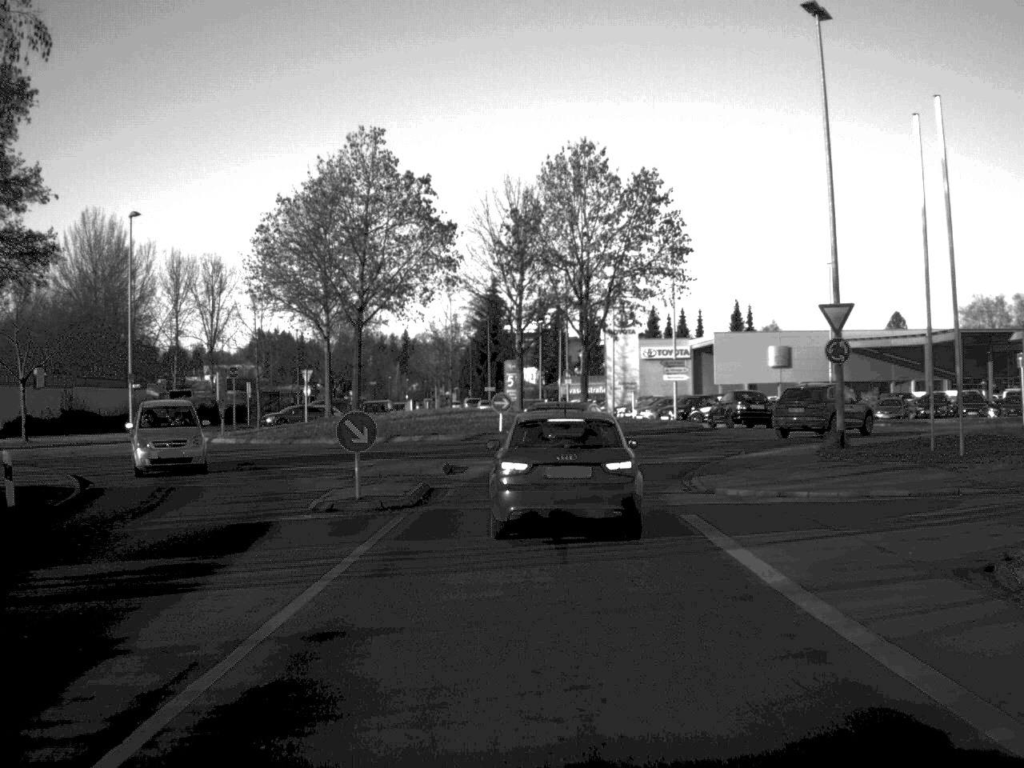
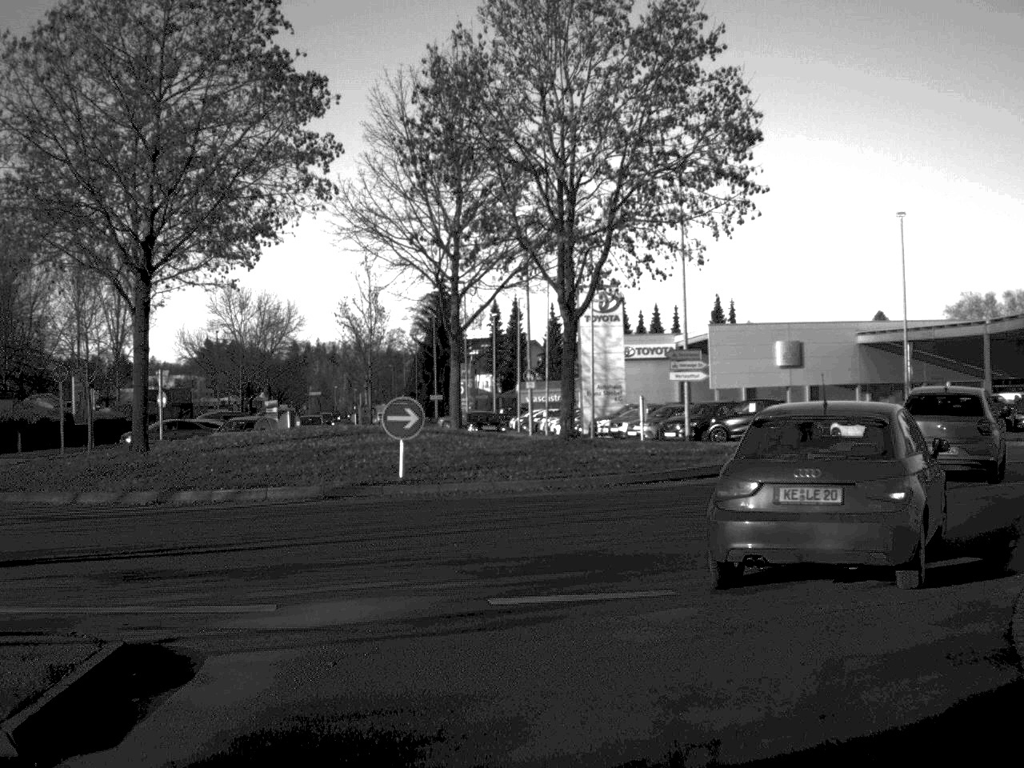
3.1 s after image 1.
(+0.3, +19.6) m; +2°
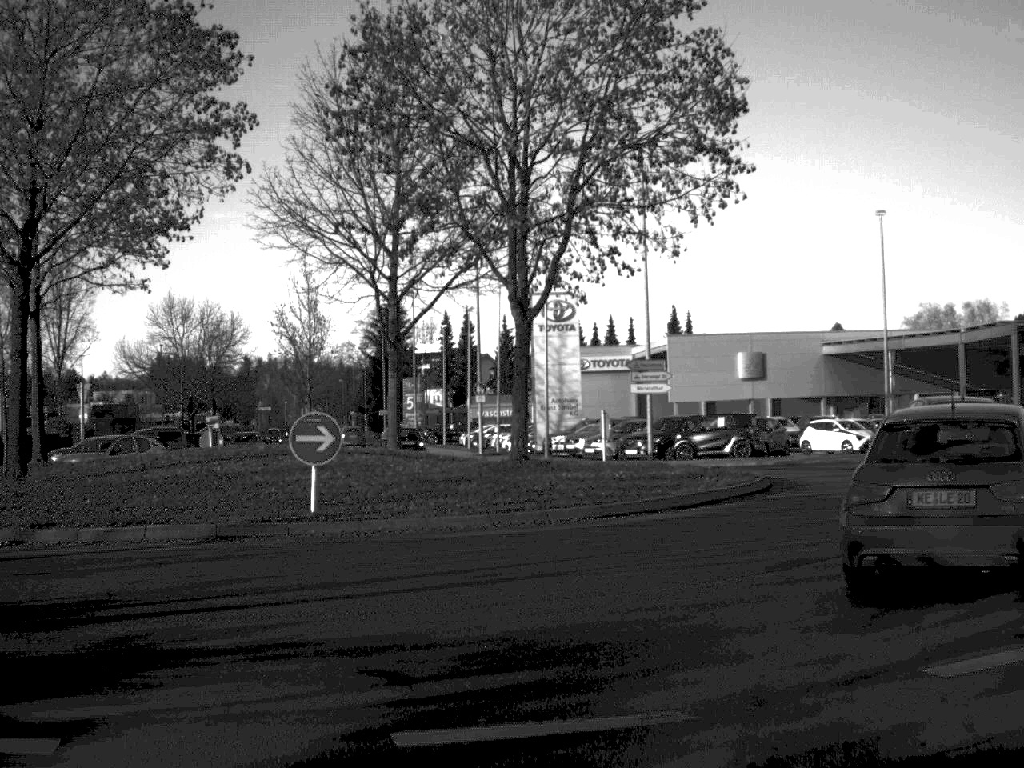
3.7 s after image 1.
(+0.1, +3.5) m; +2°
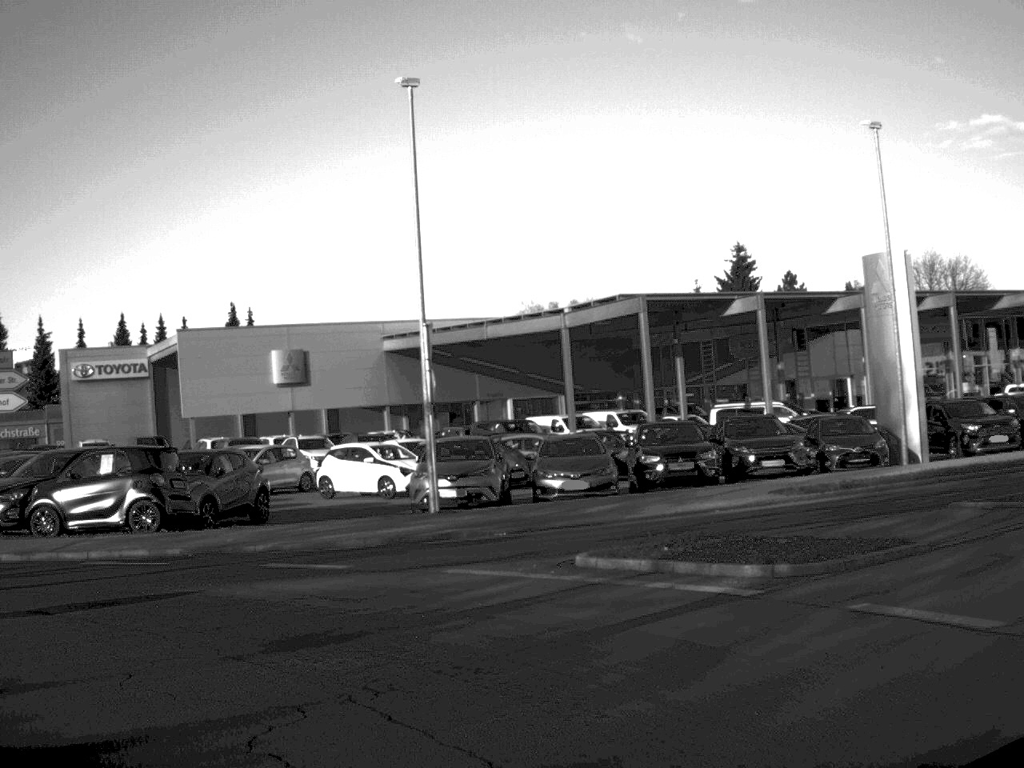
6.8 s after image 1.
(+5.9, +18.3) m; +16°
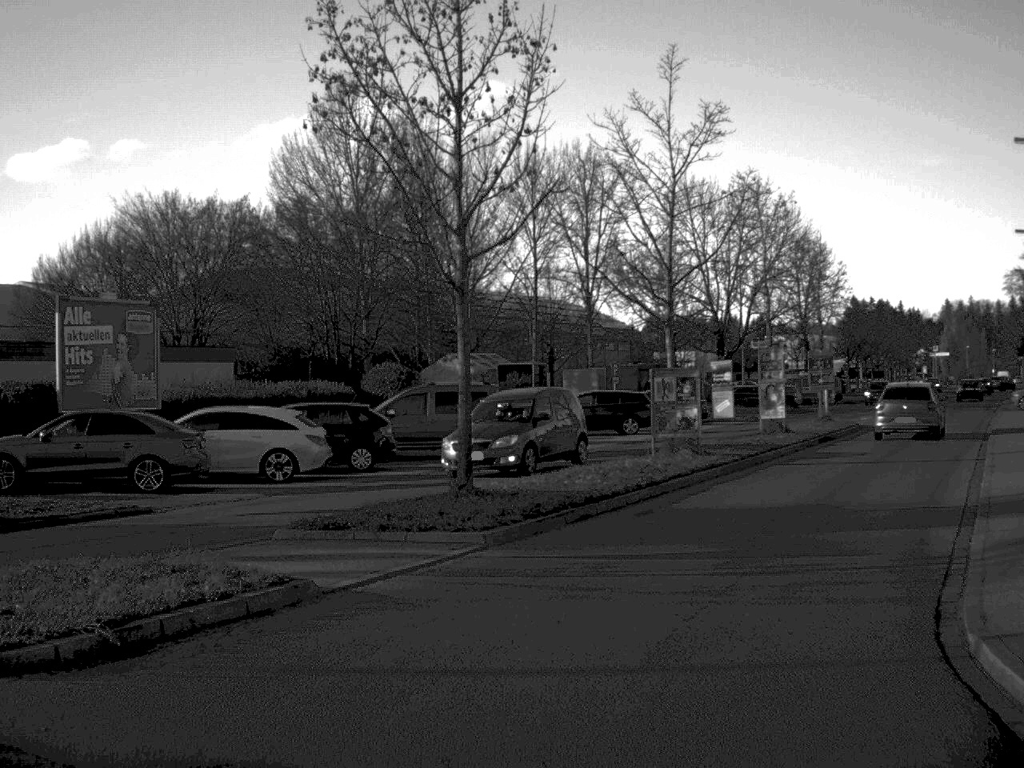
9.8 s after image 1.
(-10.6, +16.6) m; -48°
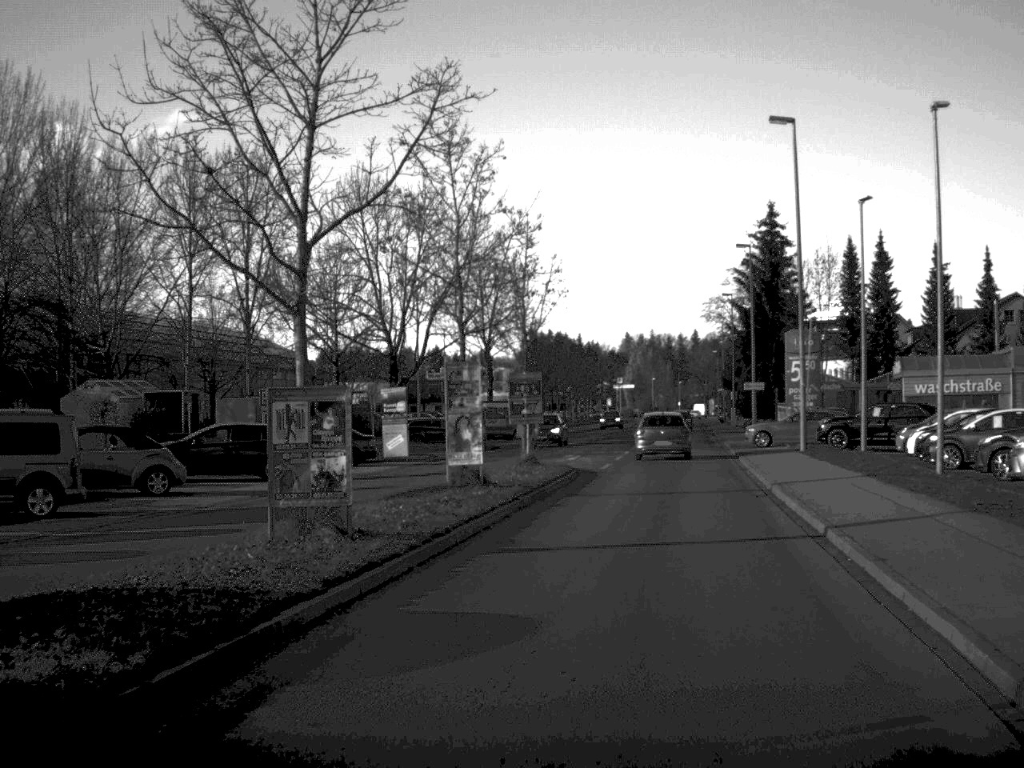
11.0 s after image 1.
(+1.2, +9.6) m; +15°
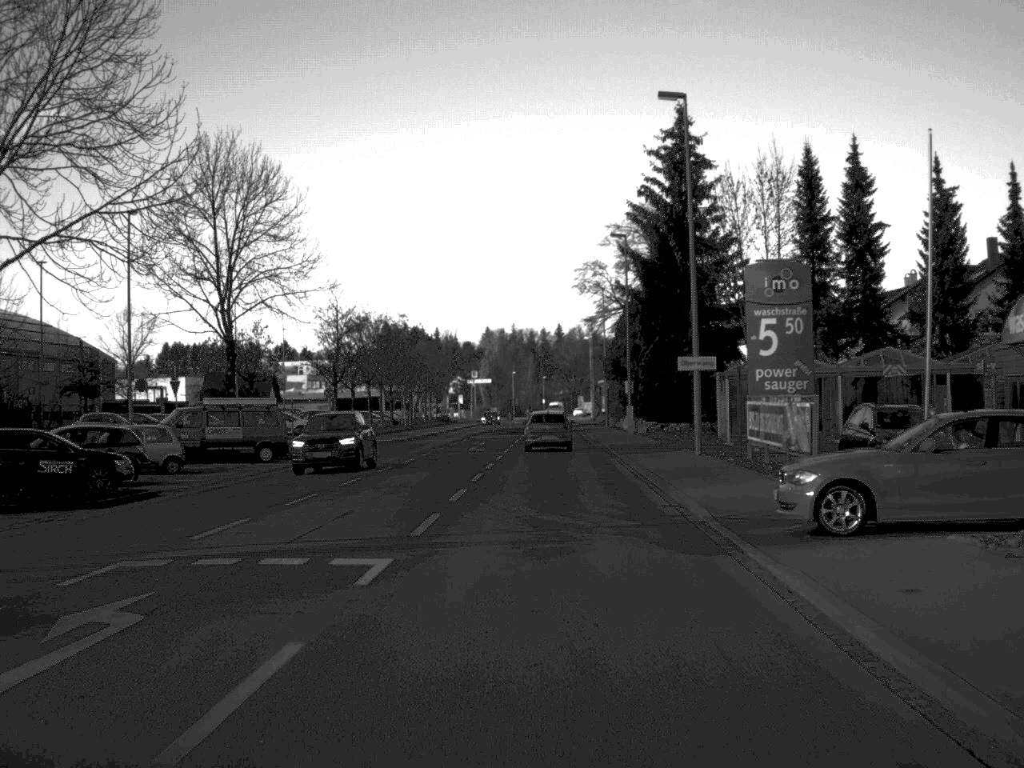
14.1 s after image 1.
(+3.2, +33.6) m; +5°
